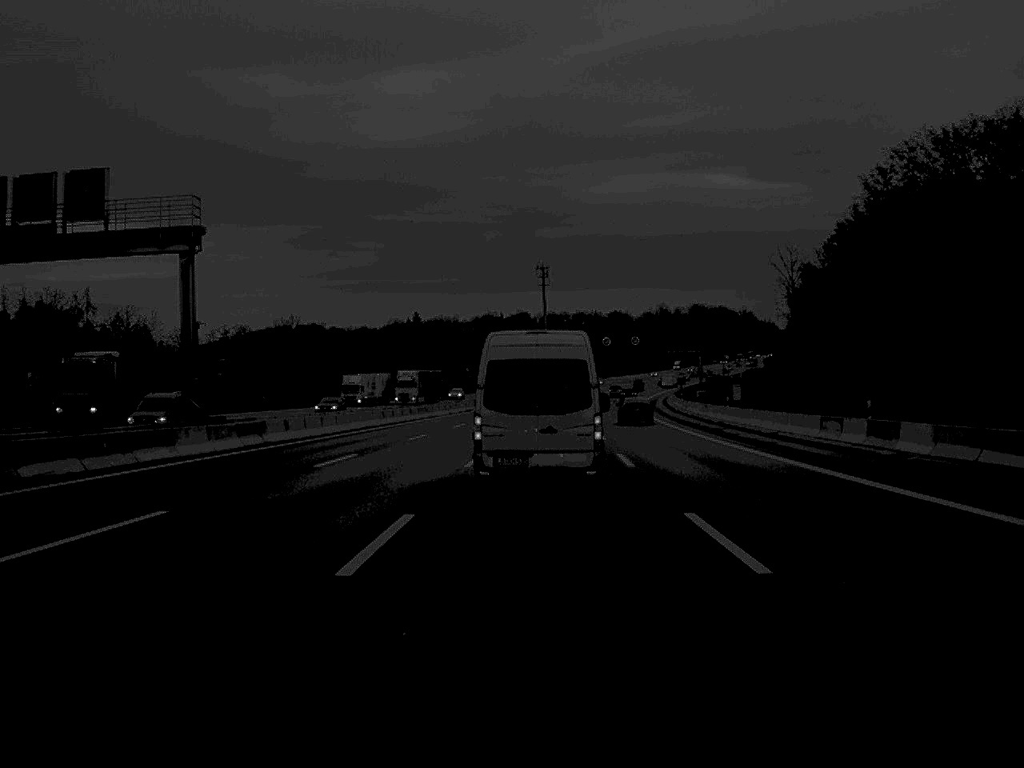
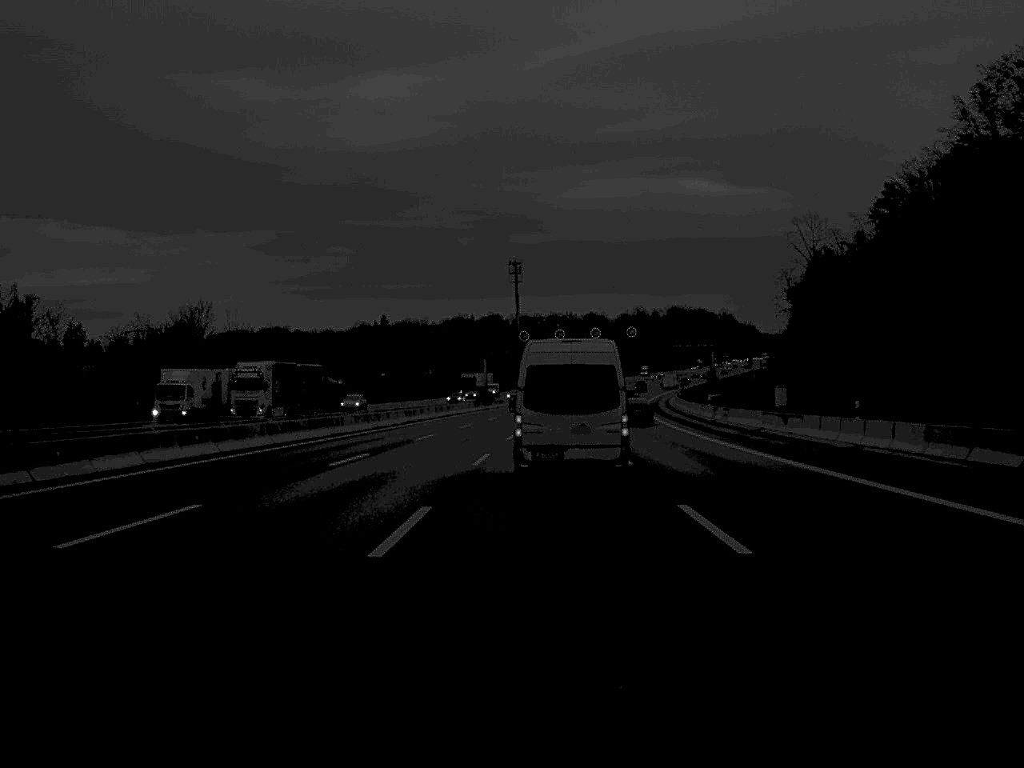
(+0.4, +34.3) m; +1°
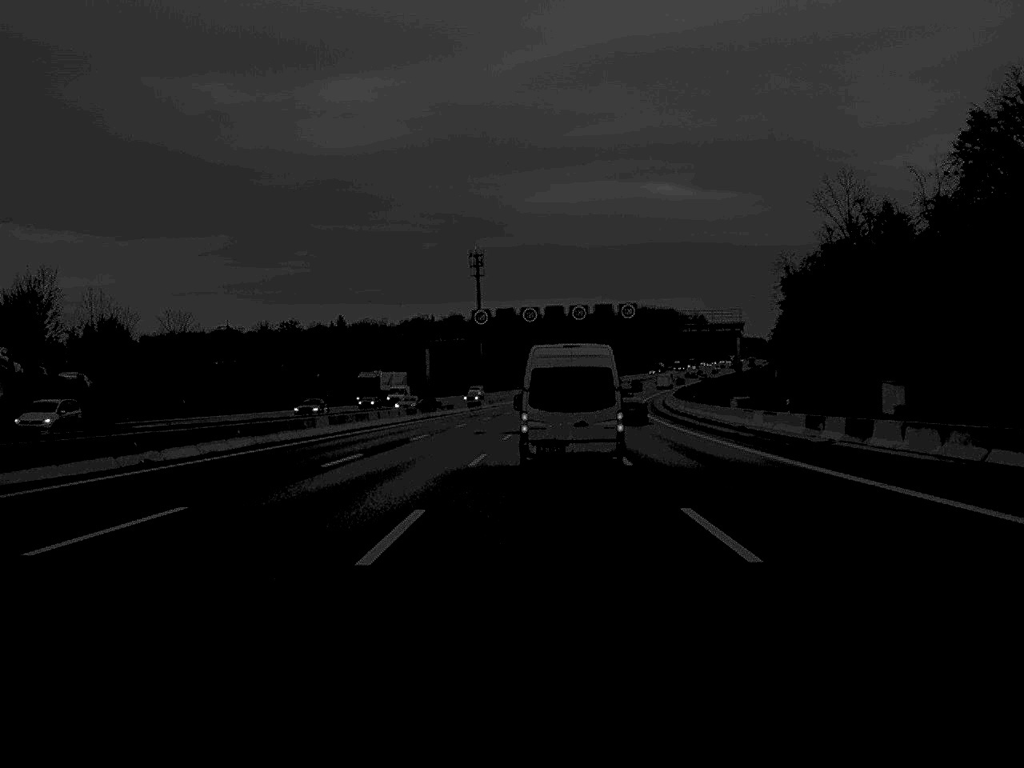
(+0.5, +36.6) m; +2°
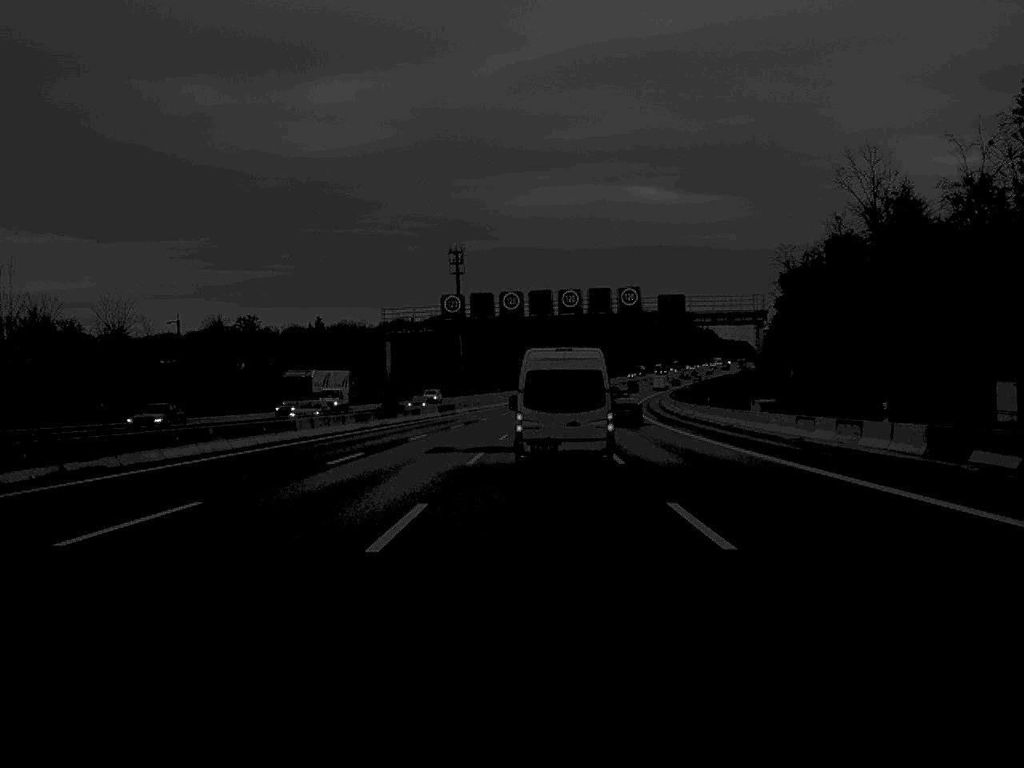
(+0.1, +16.7) m; +1°
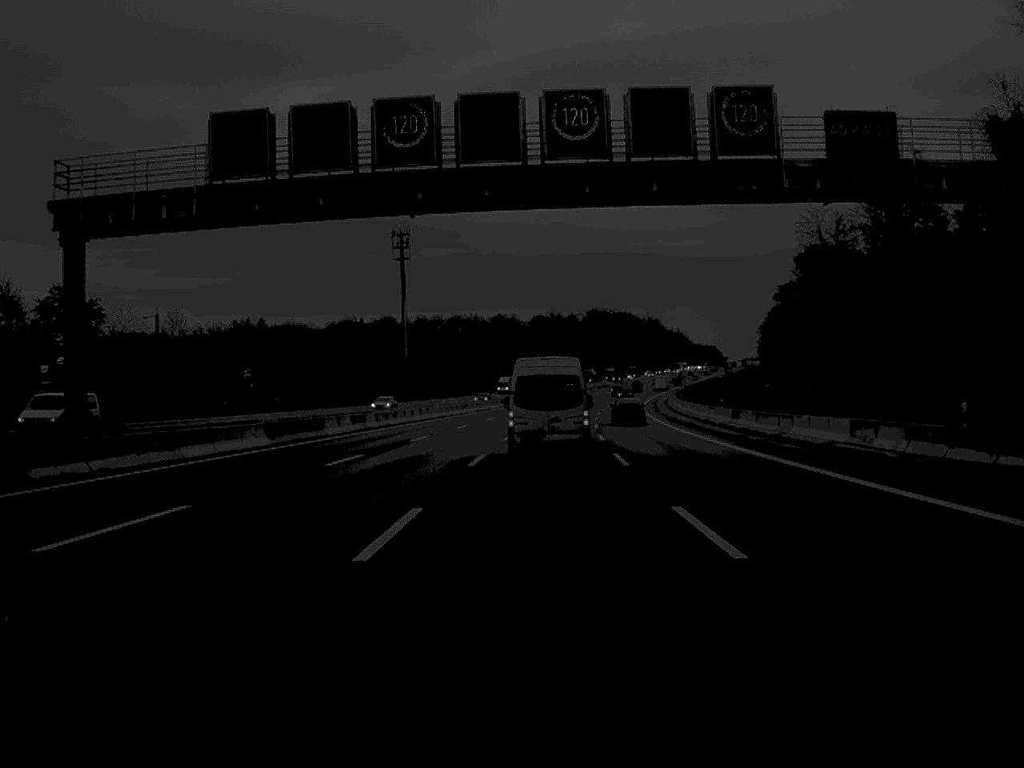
(+0.8, +54.5) m; +2°
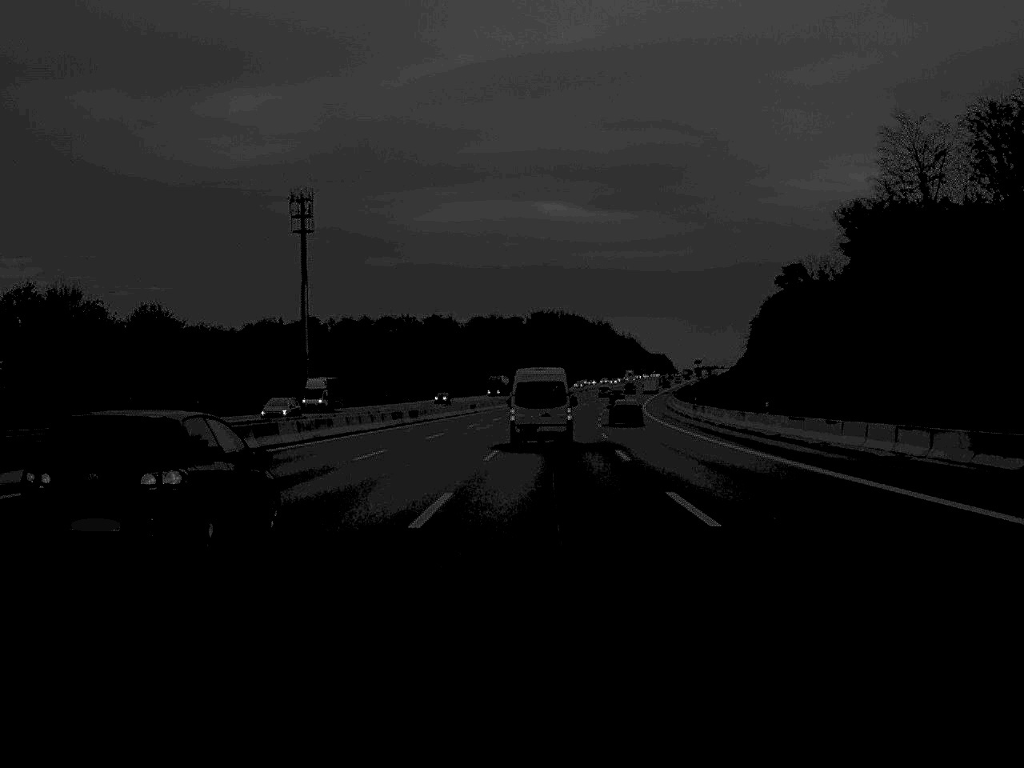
(+1.5, +68.3) m; +3°
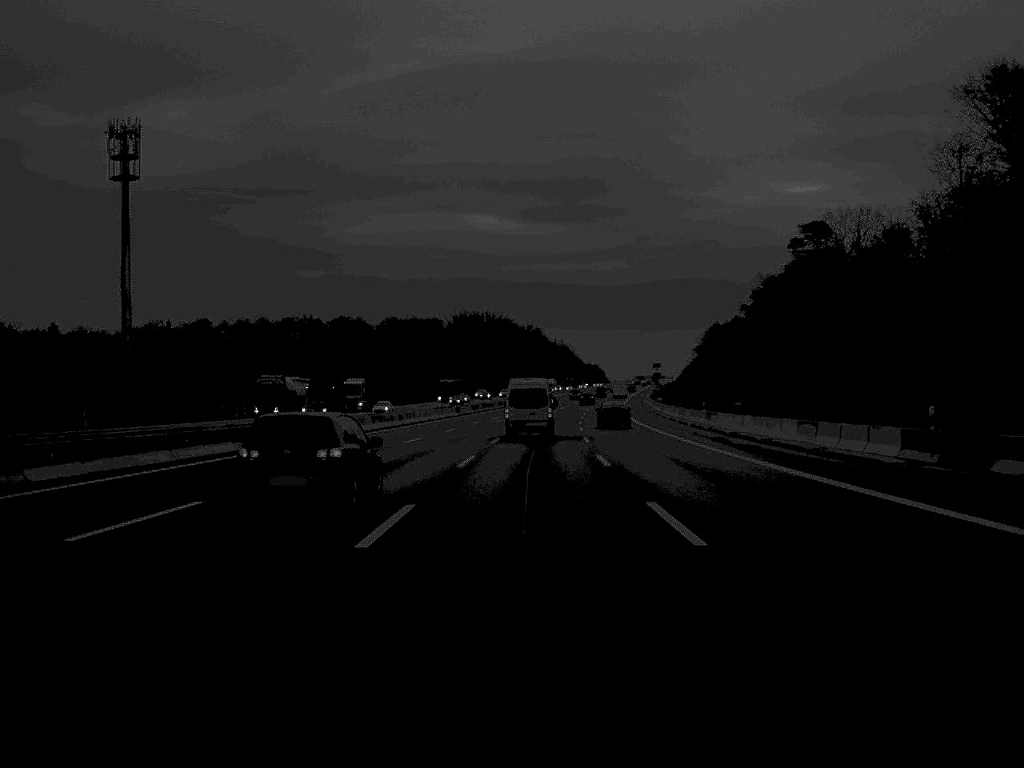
(+2.3, +73.4) m; +3°
